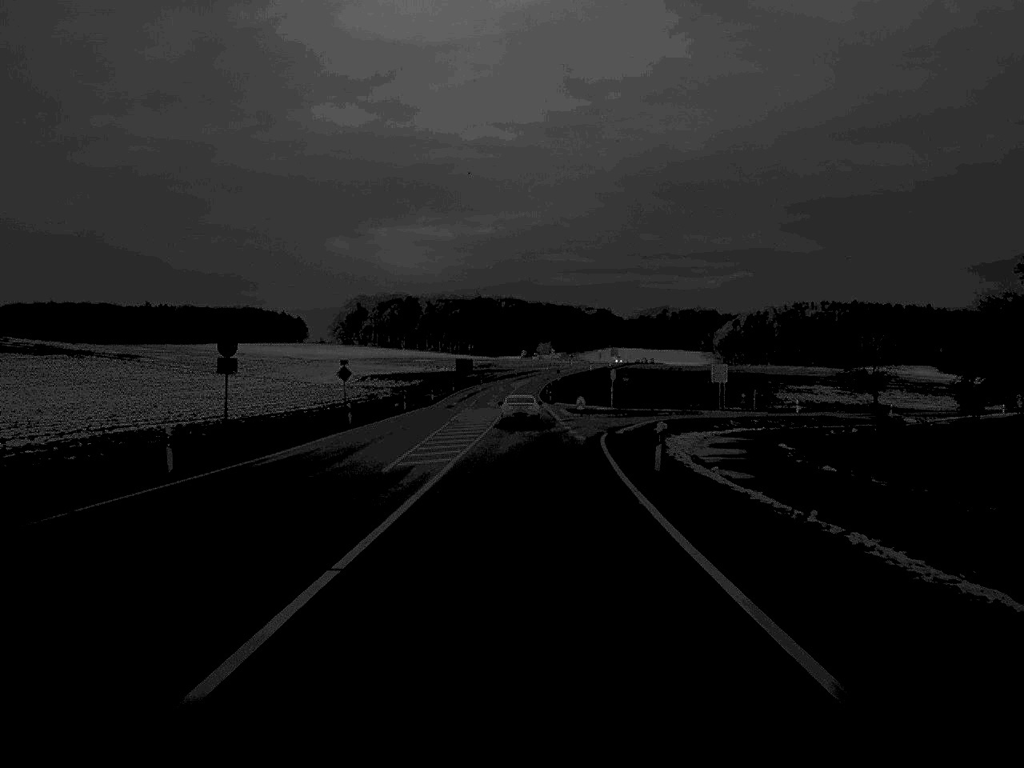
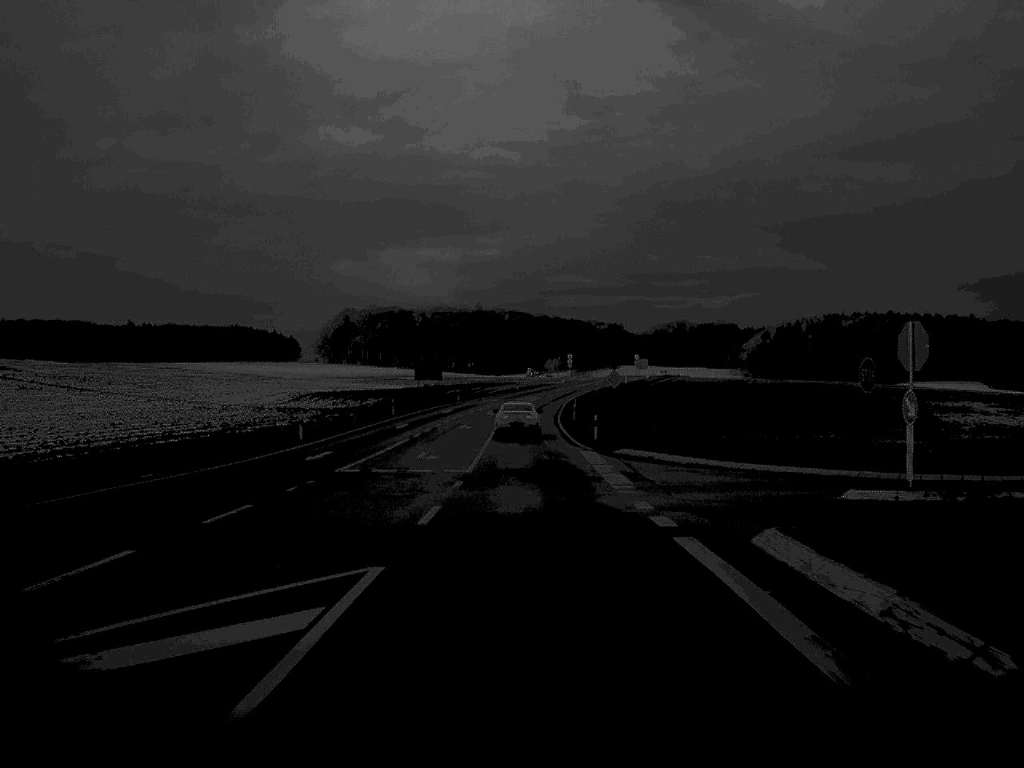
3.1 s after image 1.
(0.0, +76.7) m; 0°
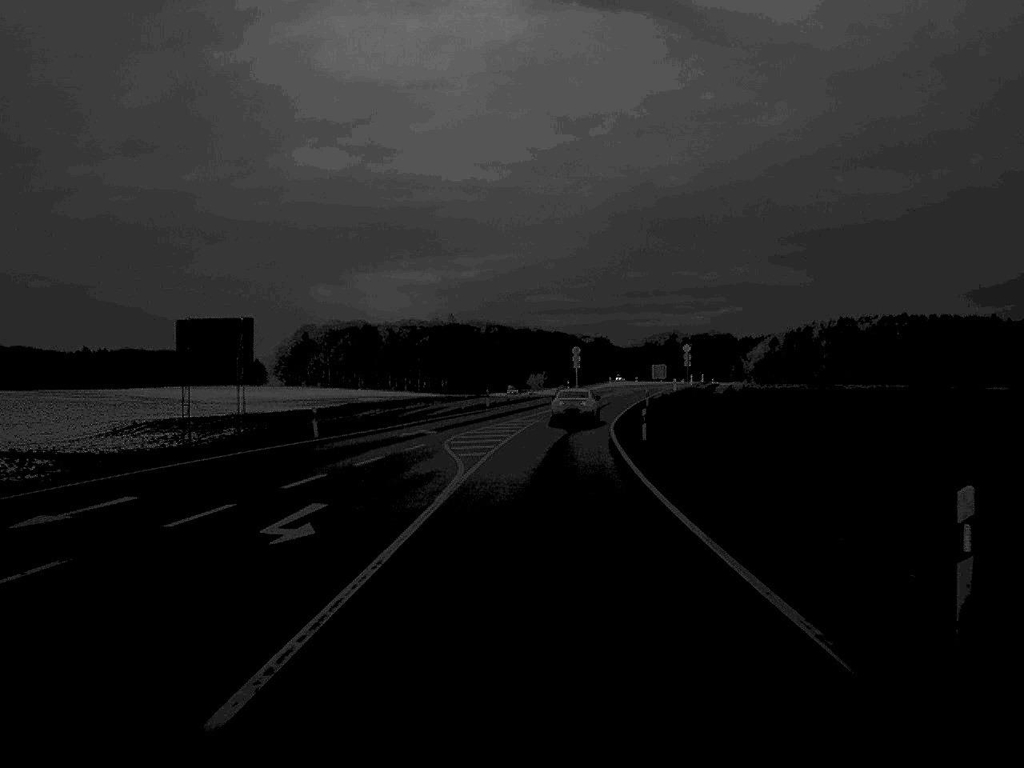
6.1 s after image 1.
(+0.2, +74.0) m; +1°
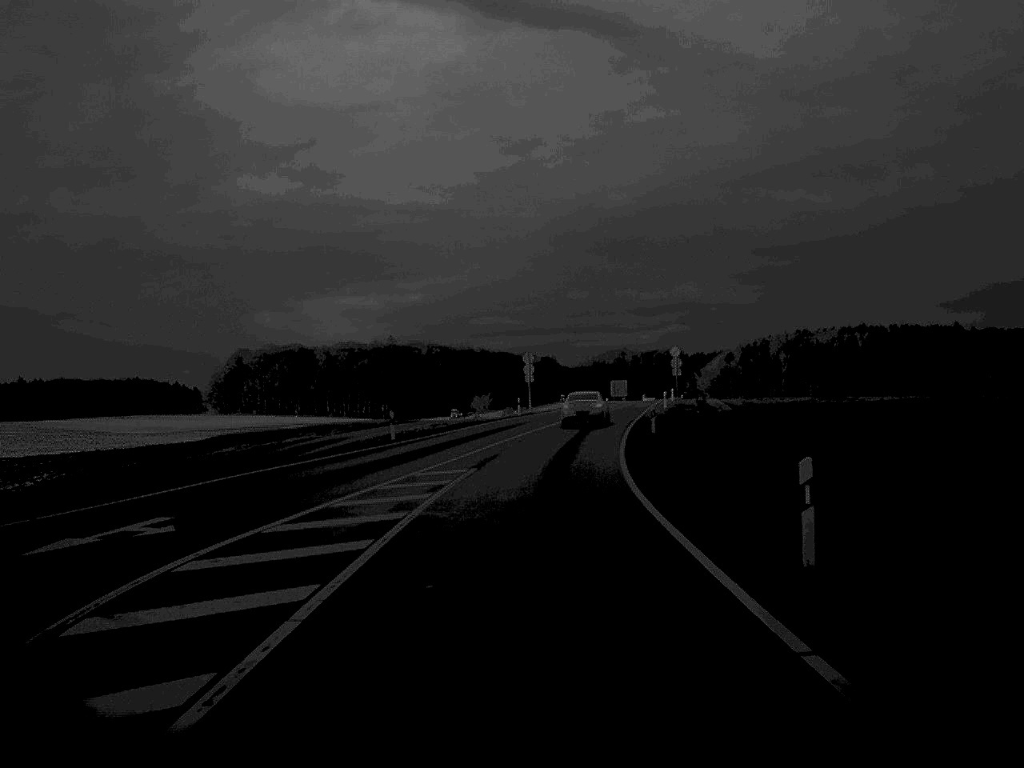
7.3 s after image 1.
(+0.6, +28.4) m; +2°
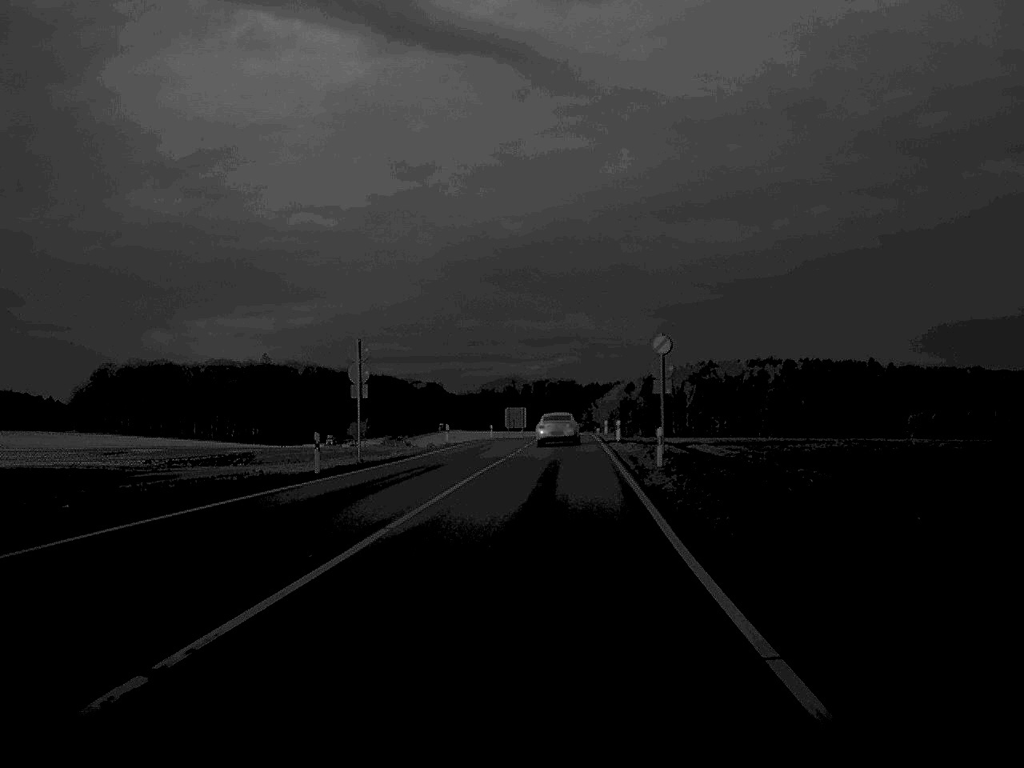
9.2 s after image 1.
(+2.1, +44.5) m; +5°
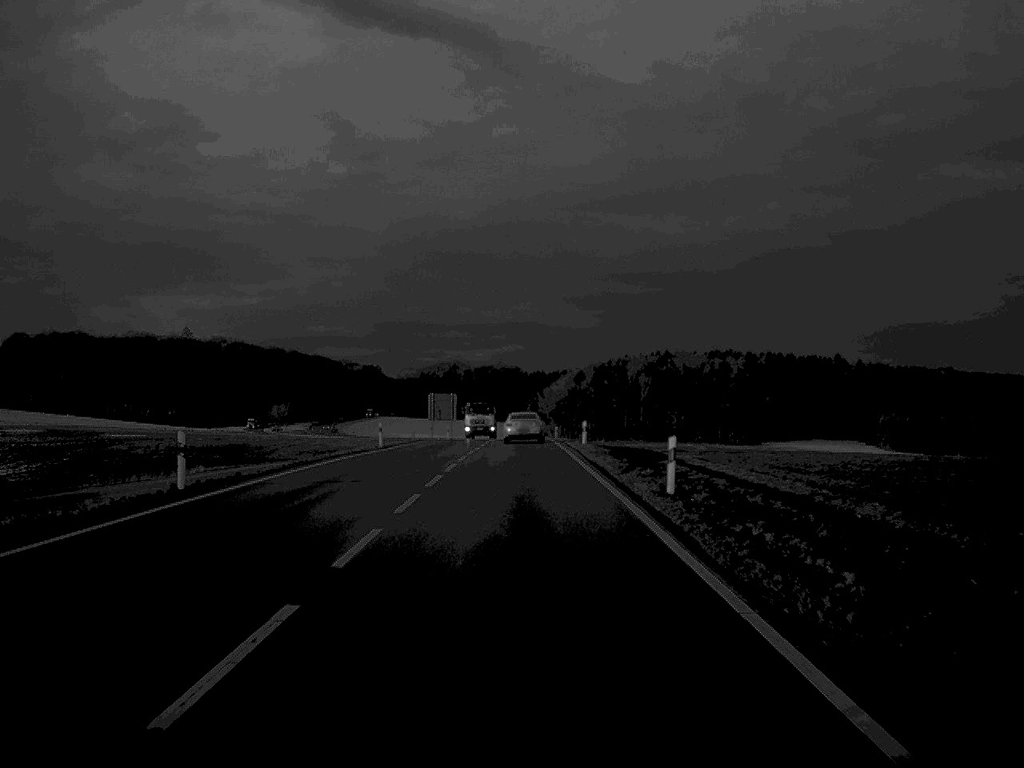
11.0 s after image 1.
(+1.1, +43.2) m; +2°
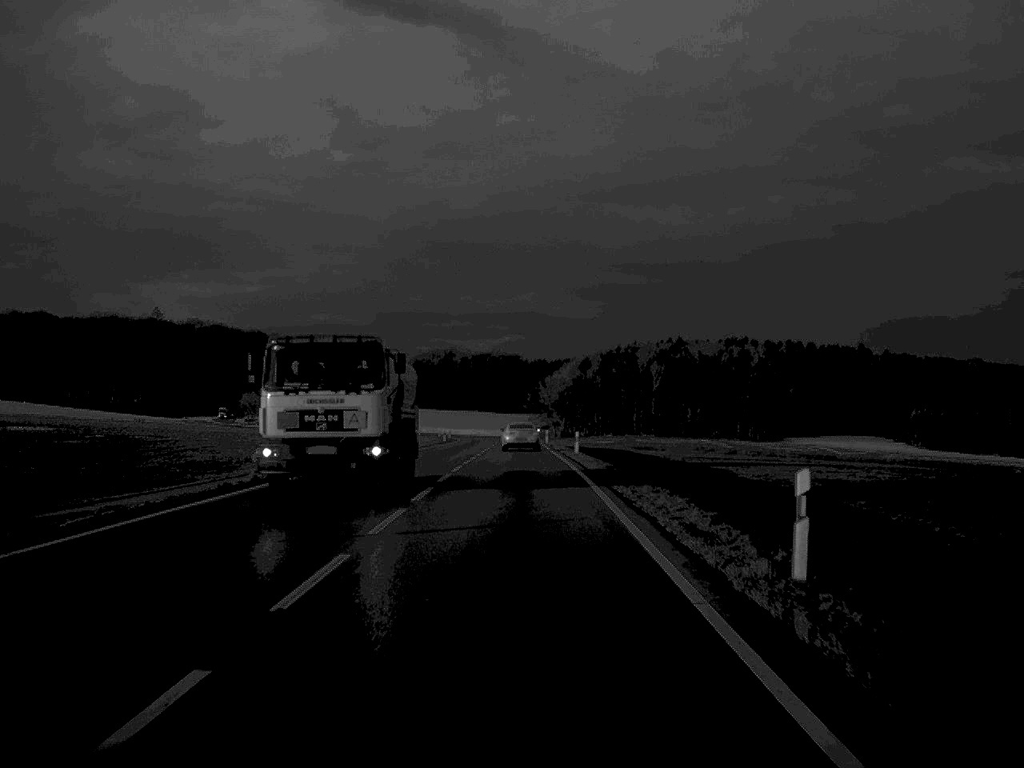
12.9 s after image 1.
(0.0, +44.0) m; 0°
